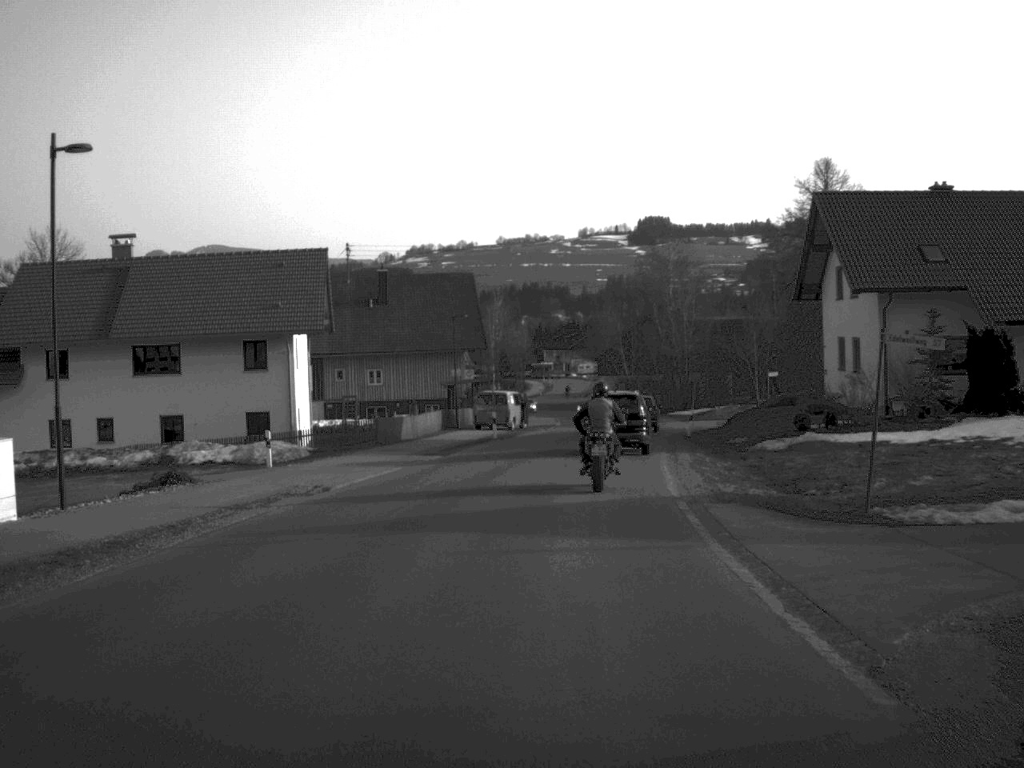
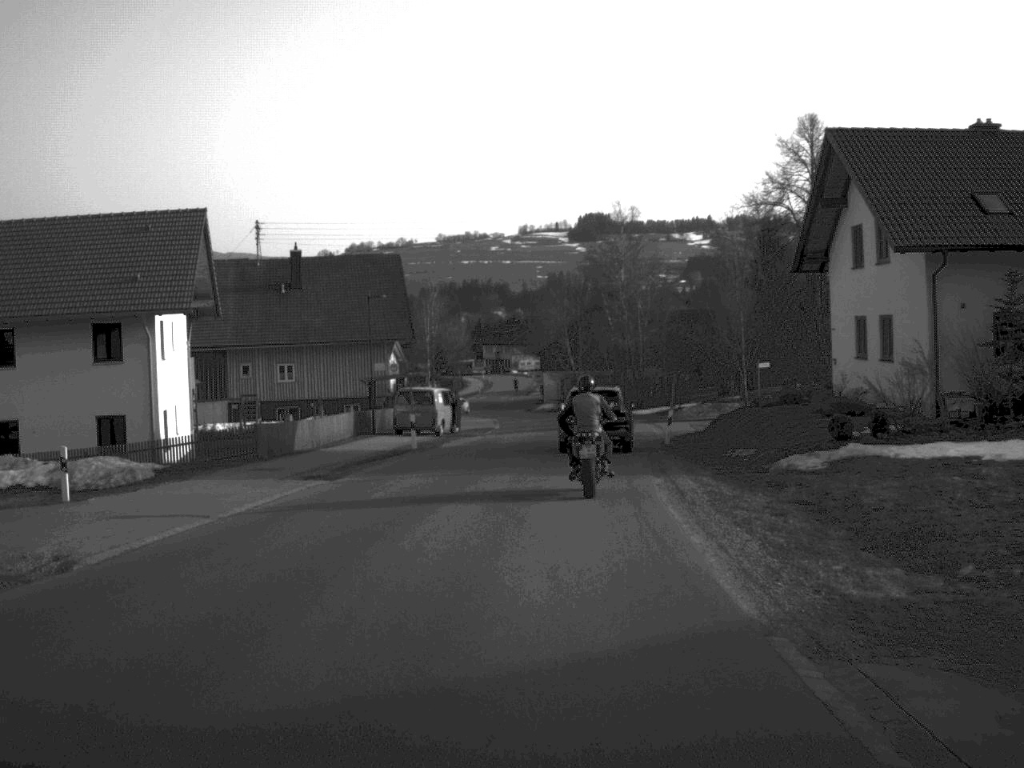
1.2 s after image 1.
(+0.3, +11.2) m; +3°
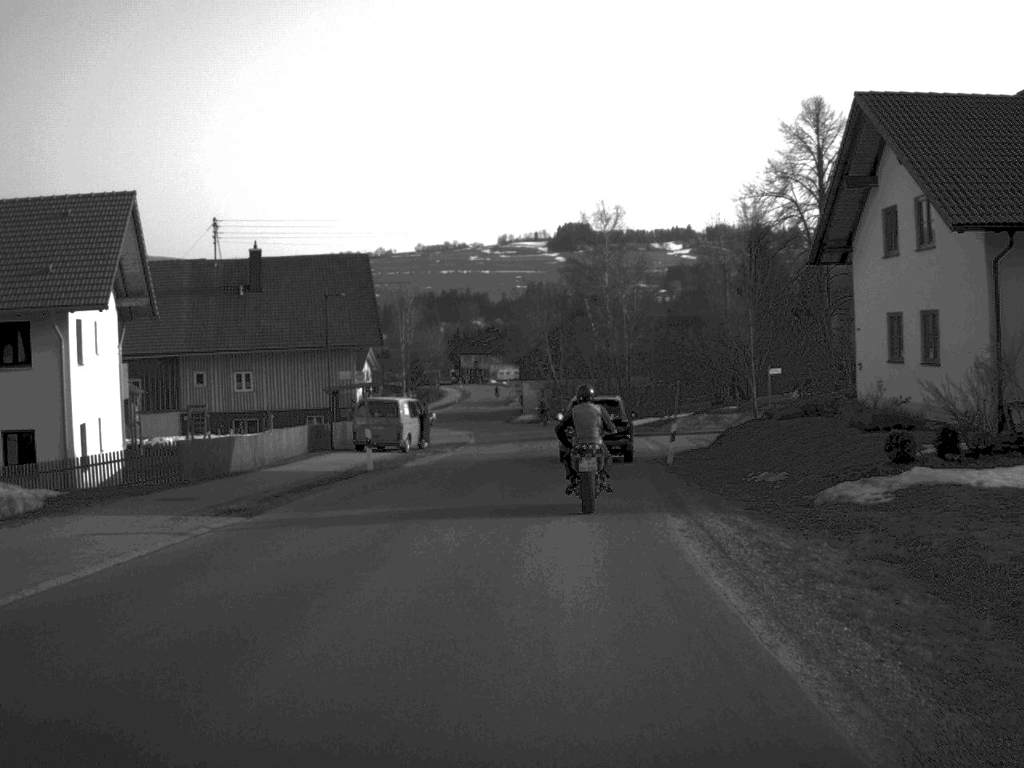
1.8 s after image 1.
(0.0, +5.8) m; +1°
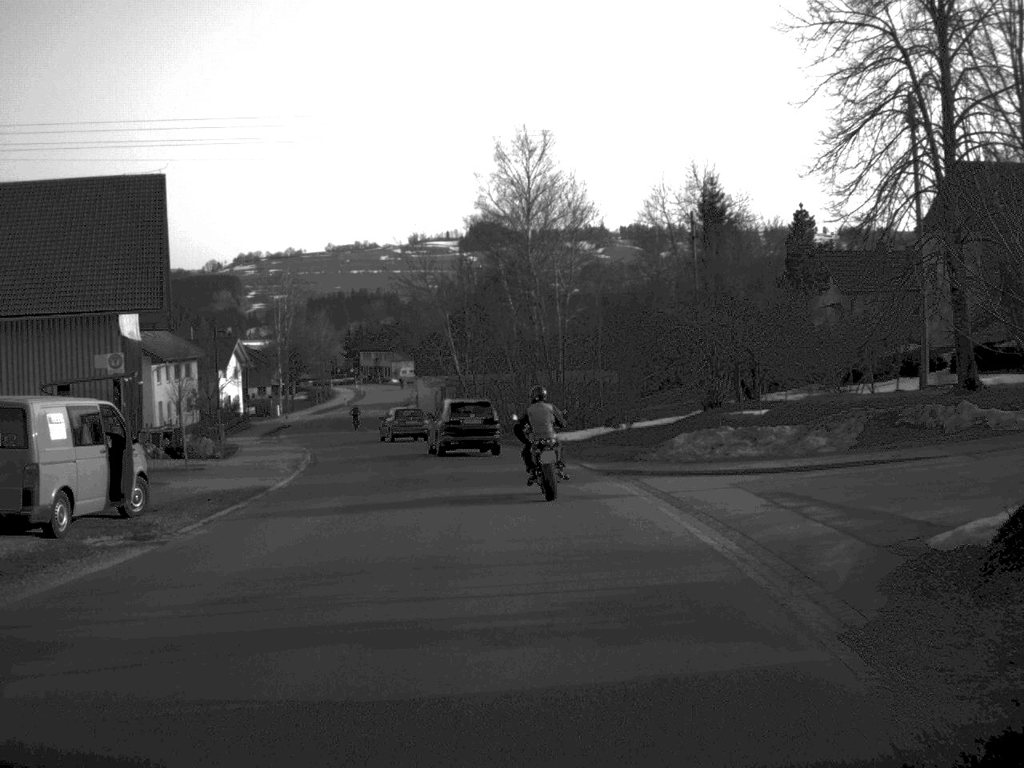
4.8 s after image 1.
(+1.0, +27.1) m; +4°
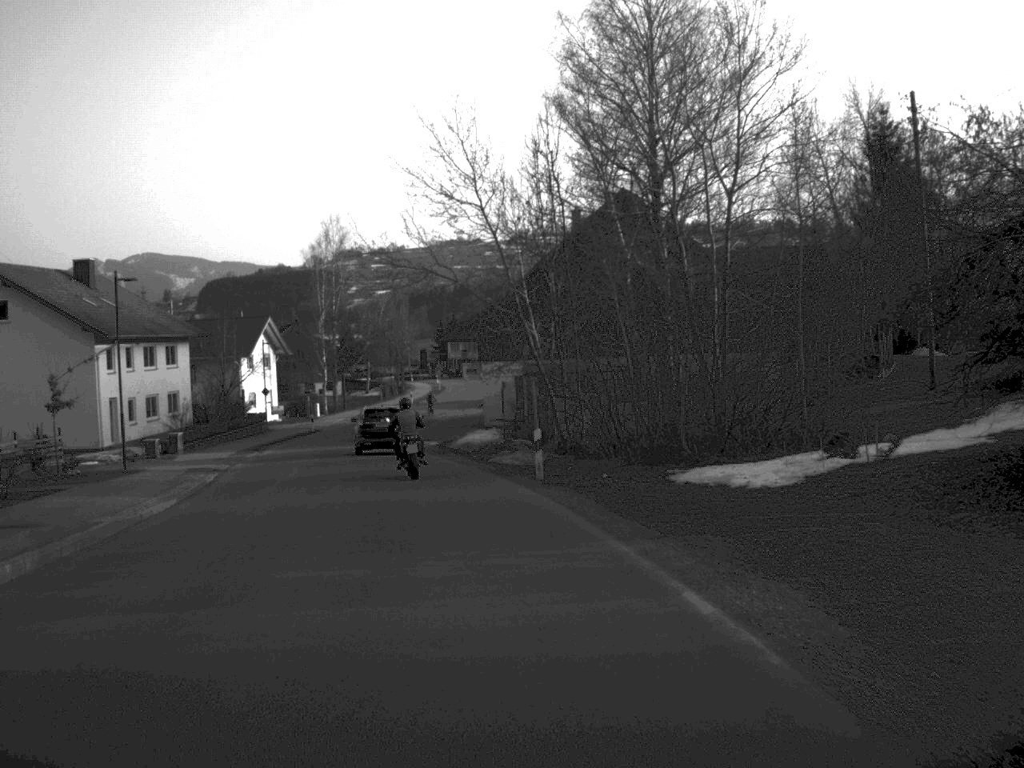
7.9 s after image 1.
(-0.5, +28.4) m; -5°
